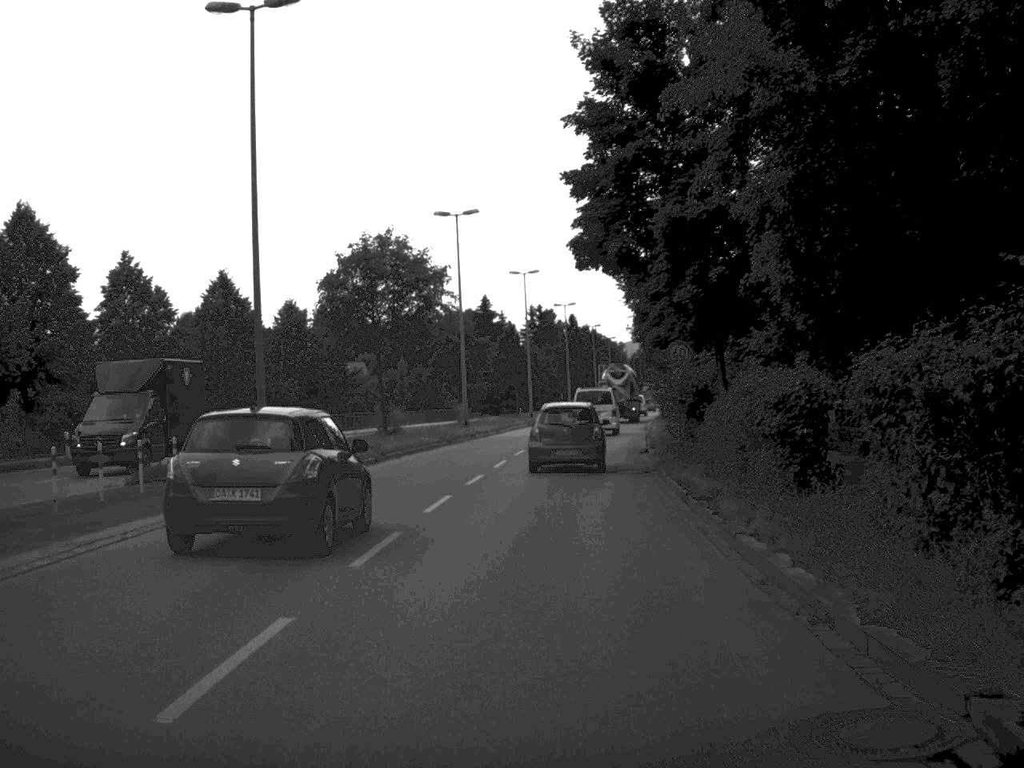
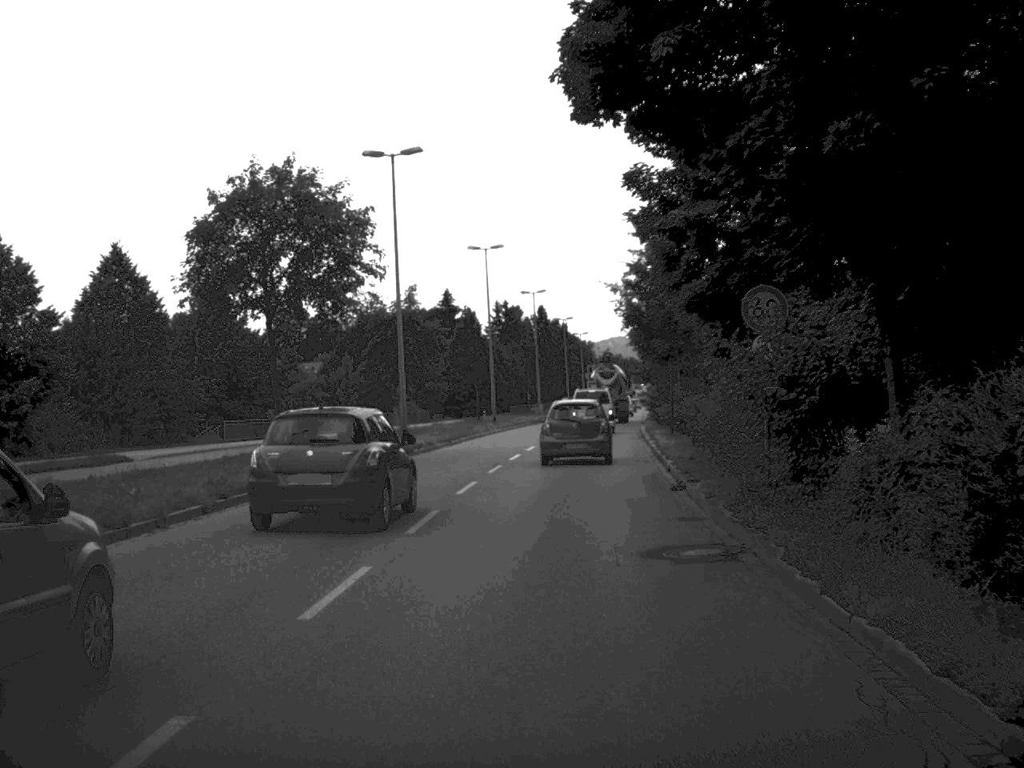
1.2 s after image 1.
(+0.2, +14.7) m; +1°
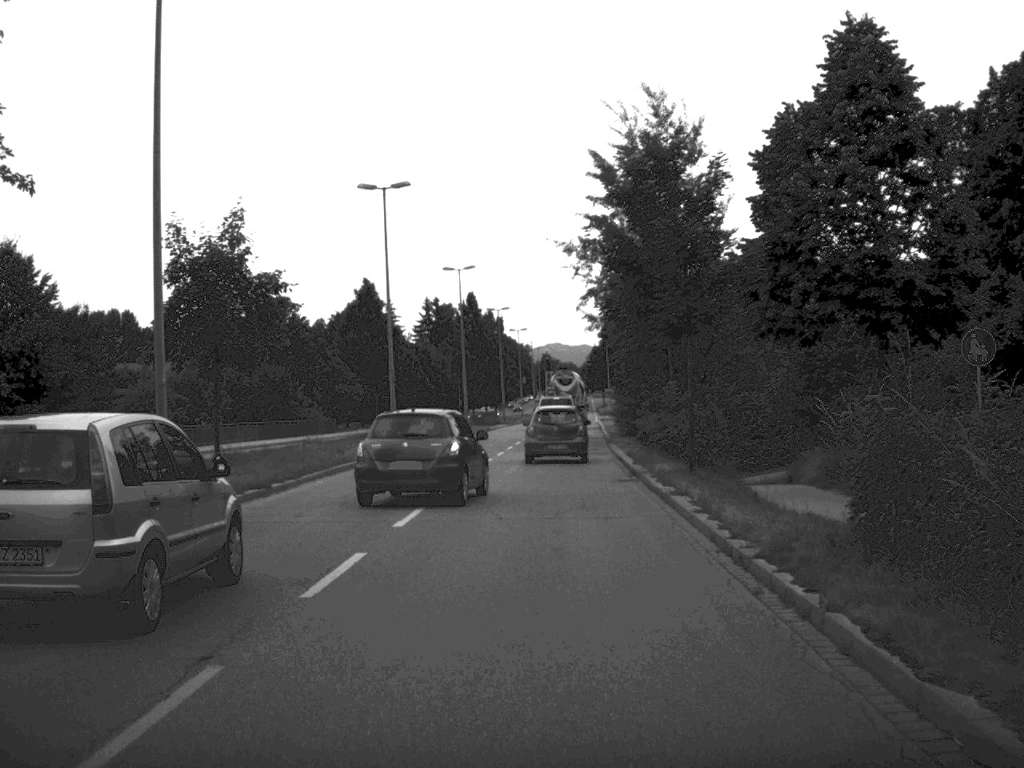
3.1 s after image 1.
(+0.7, +22.3) m; +3°
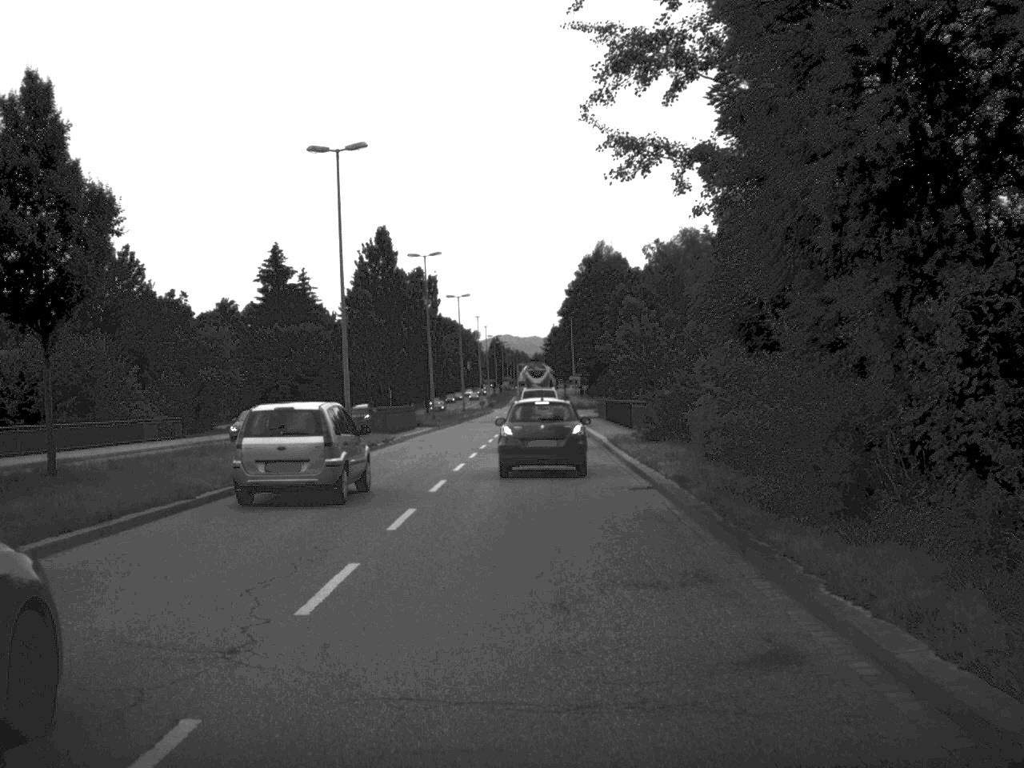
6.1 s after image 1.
(+0.5, +36.6) m; +2°
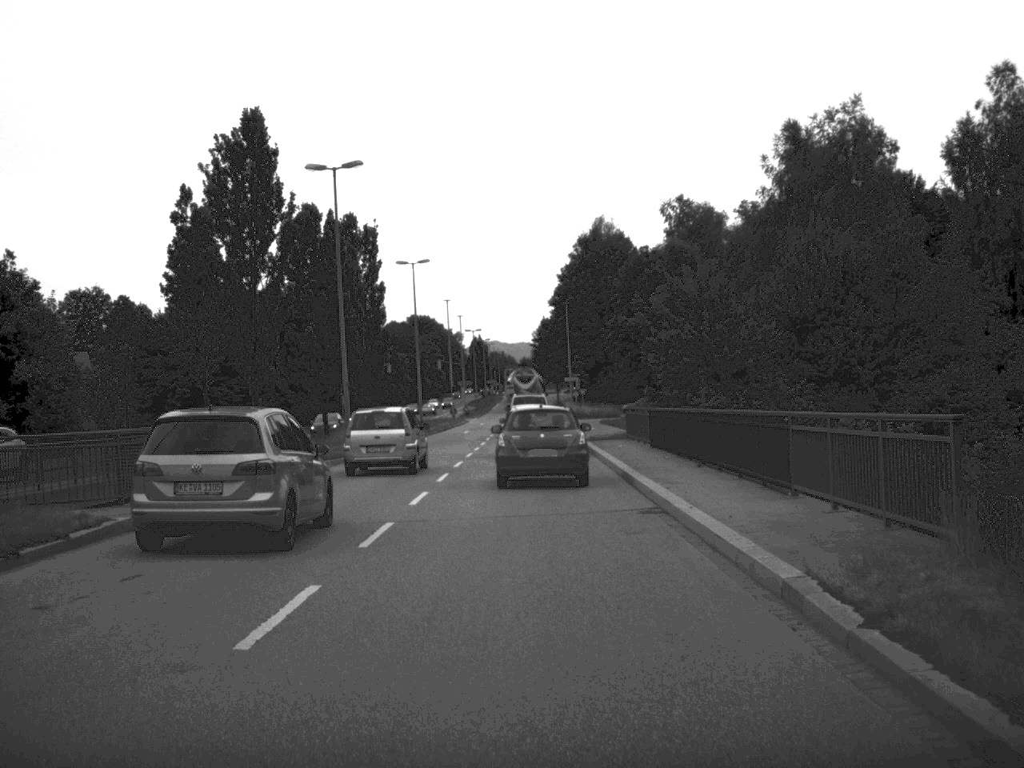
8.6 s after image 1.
(+0.3, +30.7) m; 0°
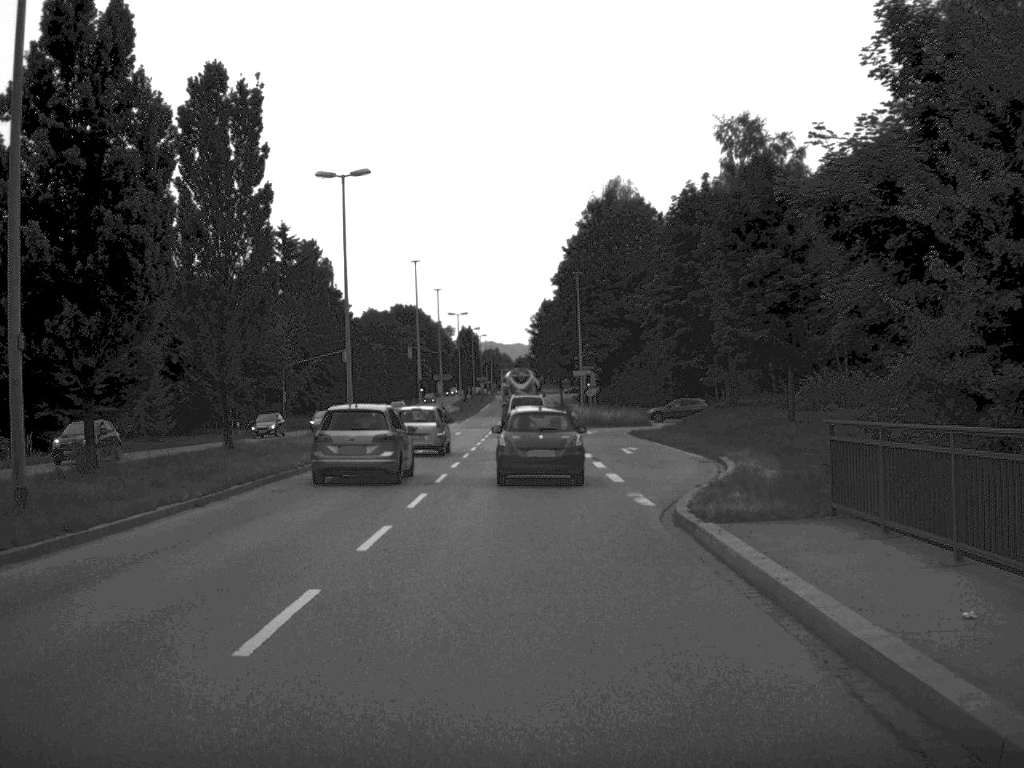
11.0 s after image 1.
(-0.1, +29.8) m; 0°
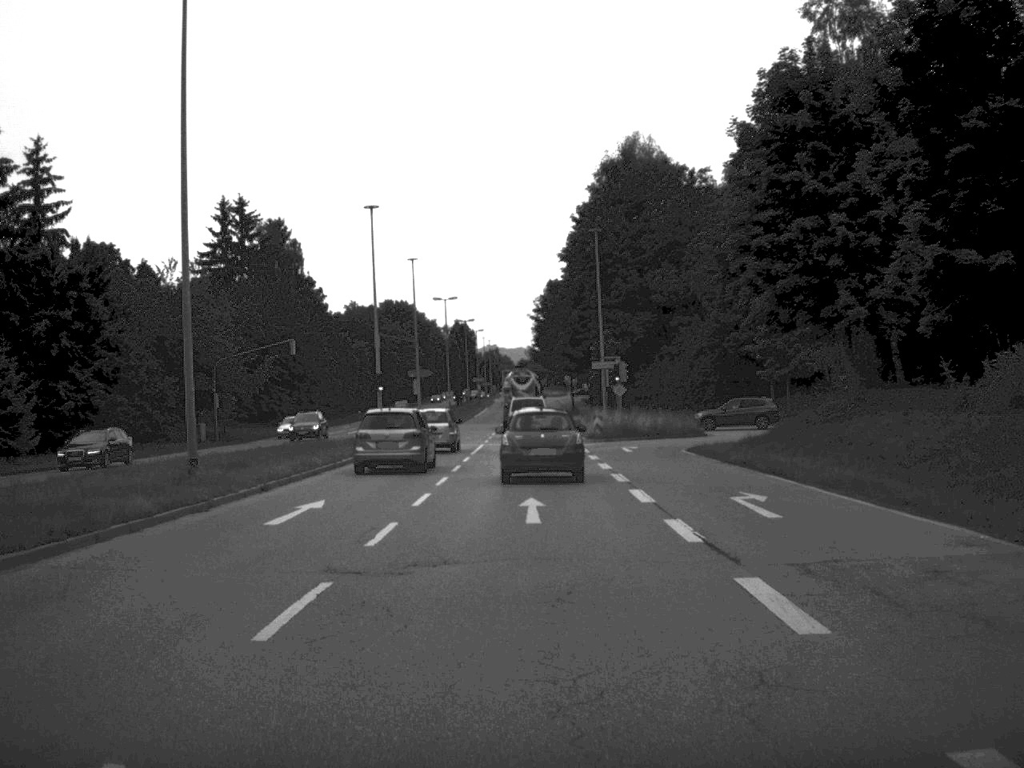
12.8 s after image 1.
(-0.1, +23.1) m; 0°
